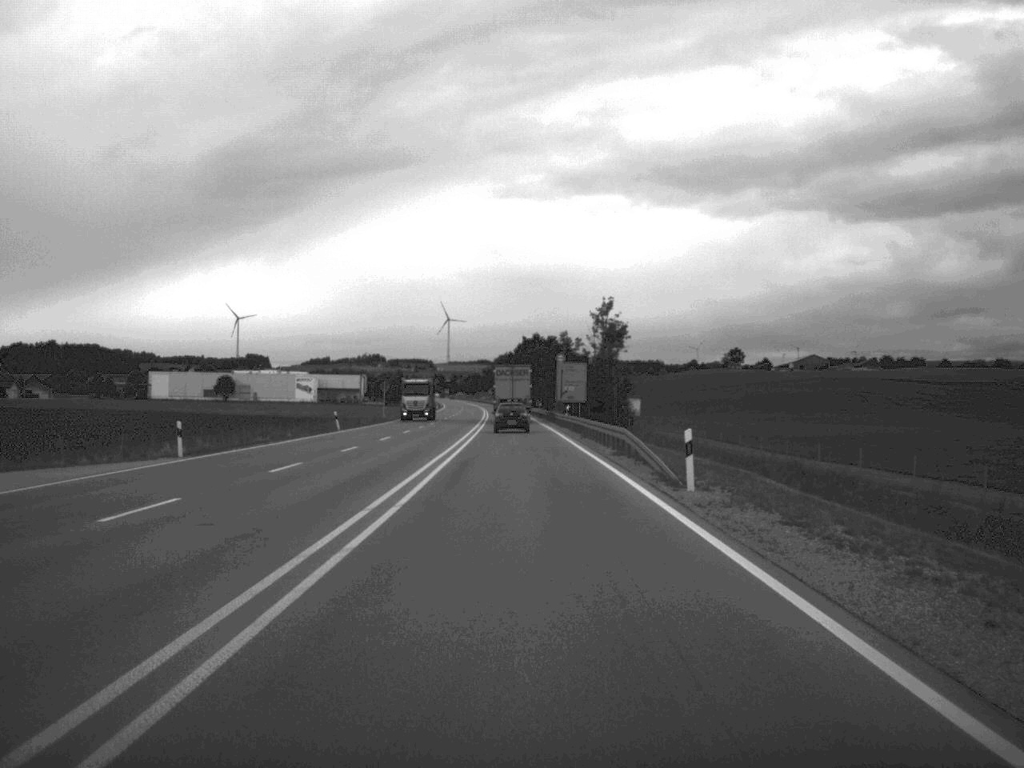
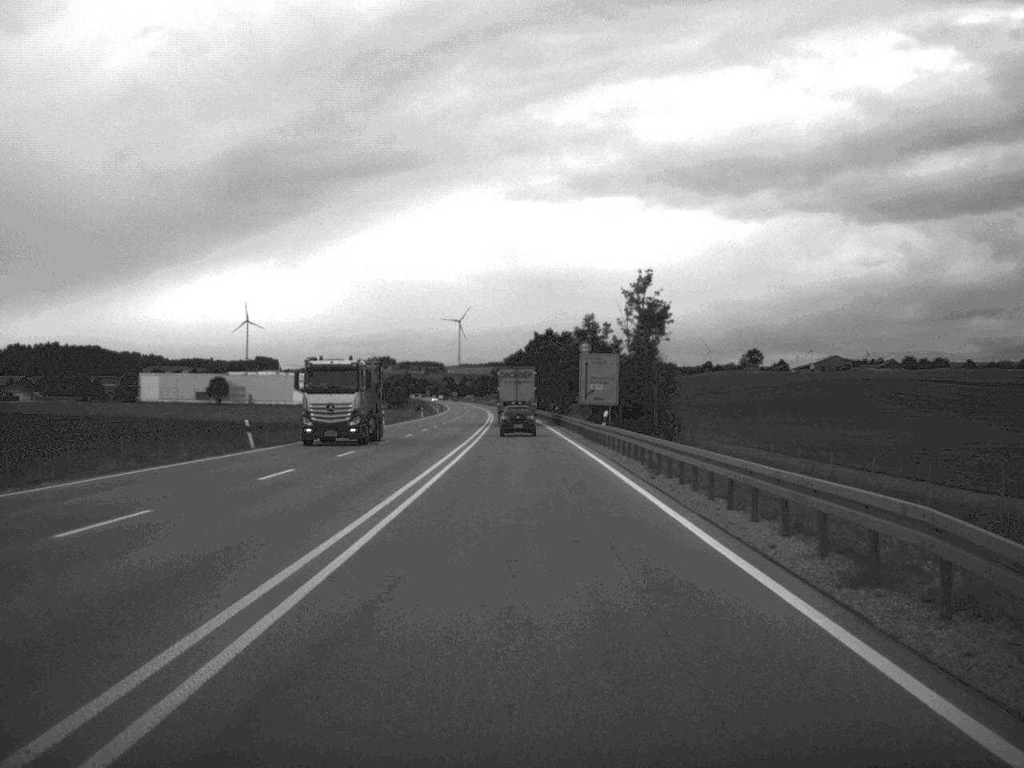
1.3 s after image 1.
(-0.1, +25.7) m; -1°
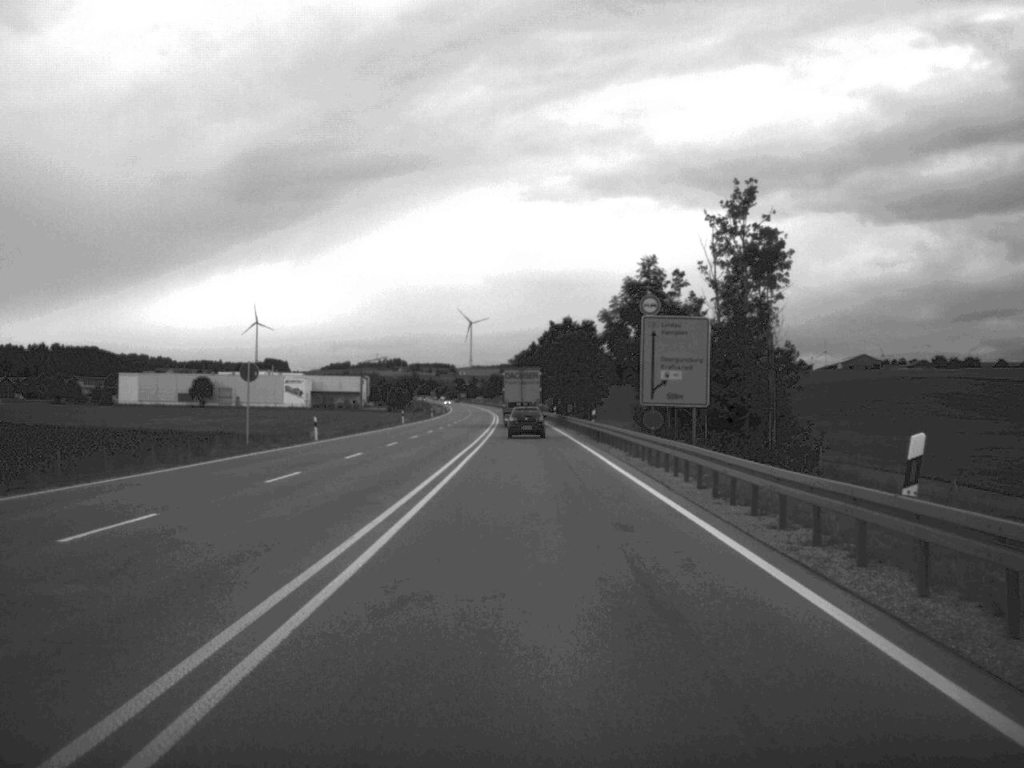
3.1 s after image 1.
(-0.3, +36.3) m; -1°
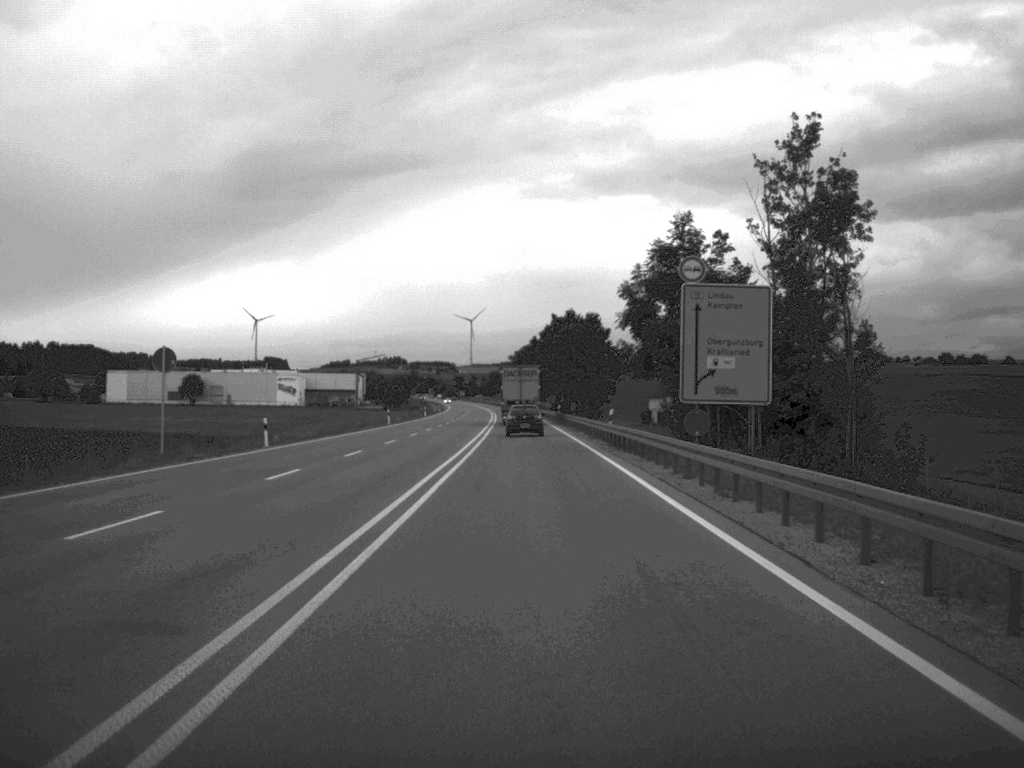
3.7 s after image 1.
(0.0, +11.8) m; 0°
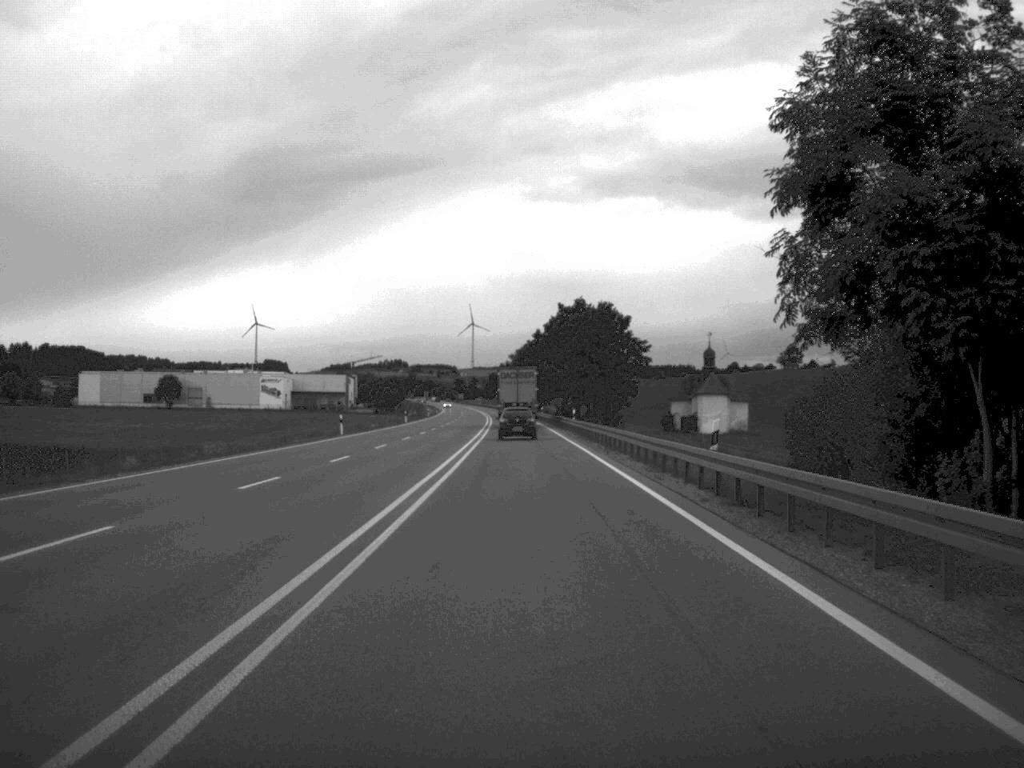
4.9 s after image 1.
(0.0, +26.1) m; 0°
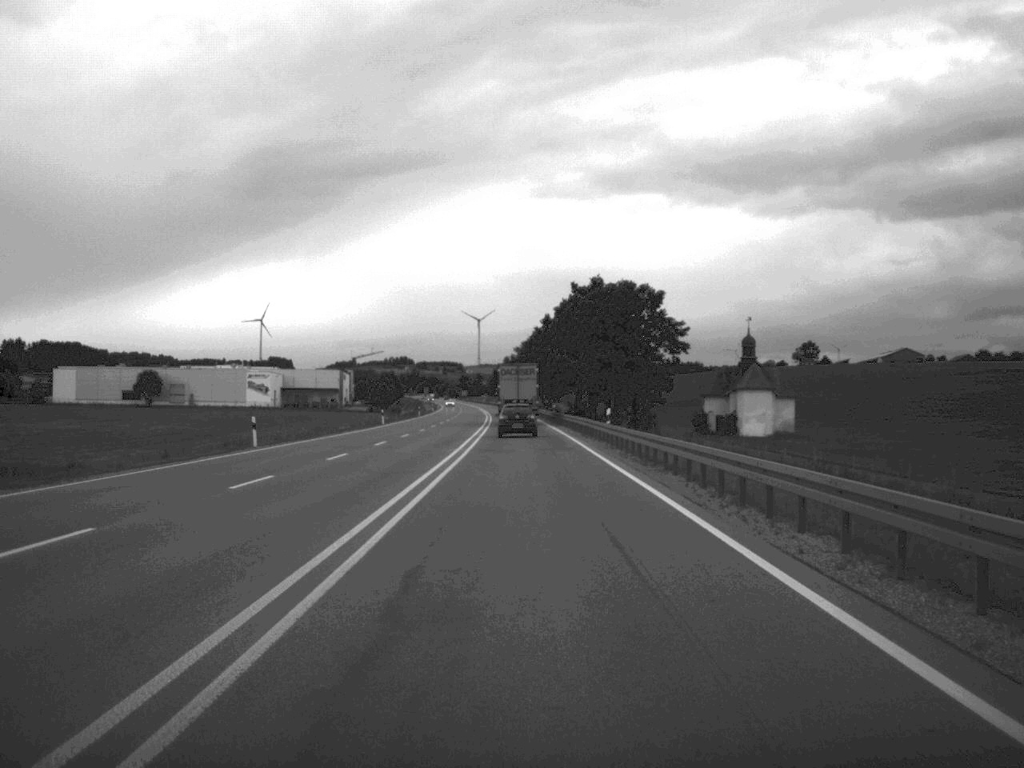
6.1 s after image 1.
(-0.1, +24.6) m; 0°
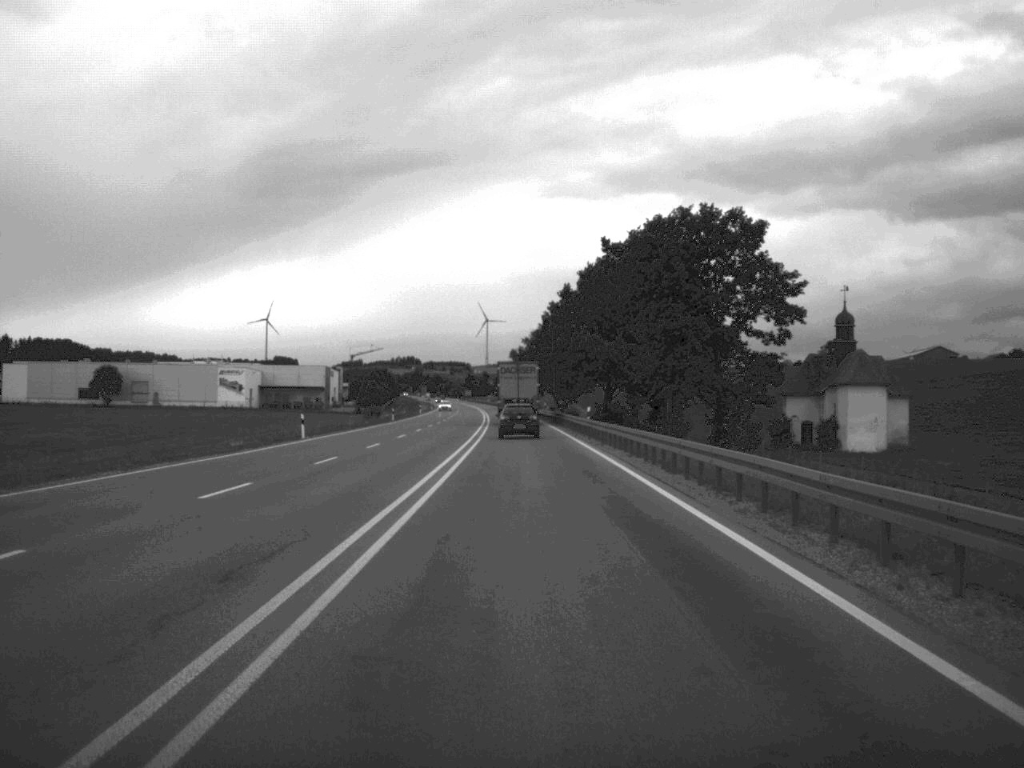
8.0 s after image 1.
(-0.3, +38.8) m; 0°
